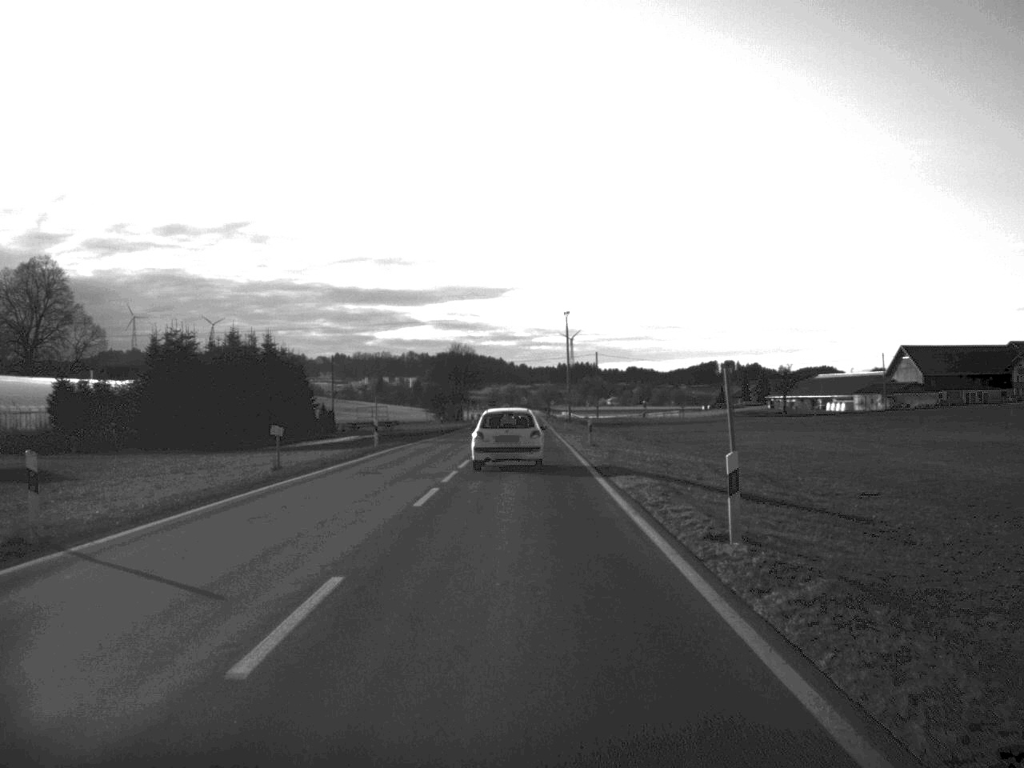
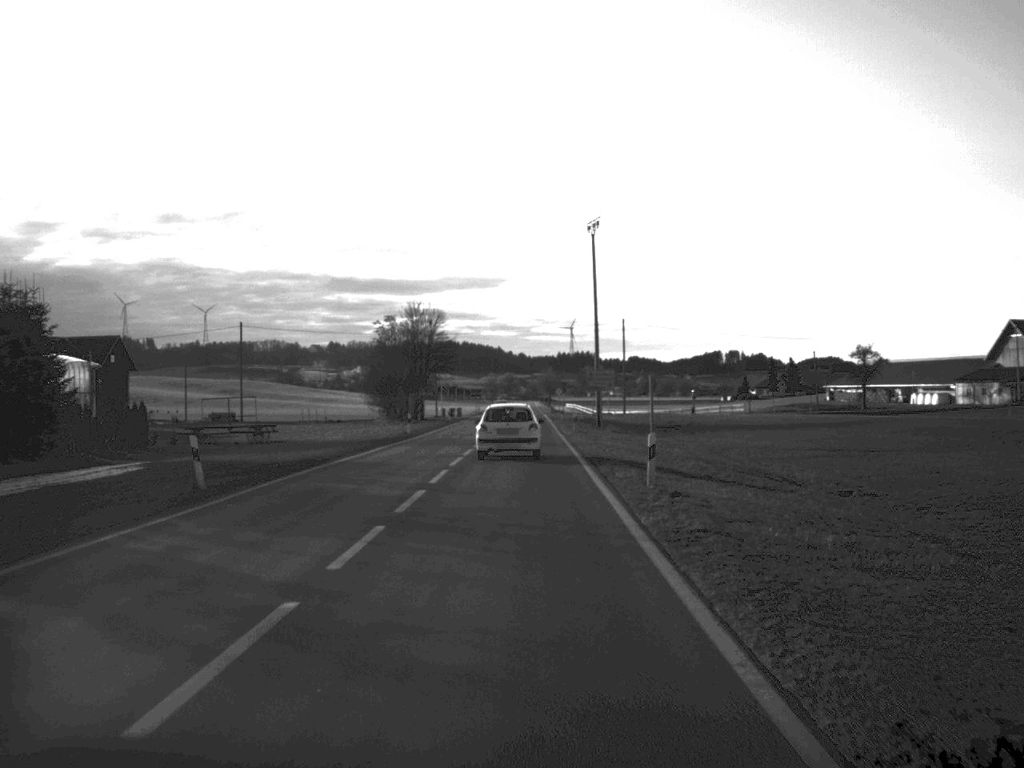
(+0.3, +60.7) m; 0°
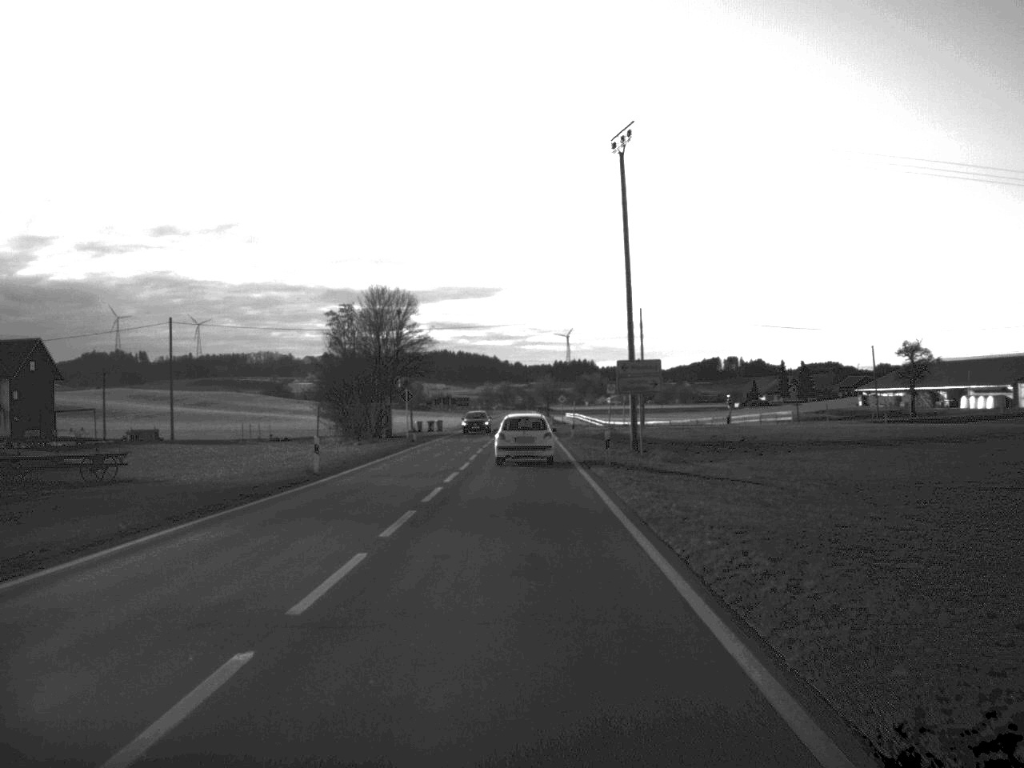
(0.0, +25.6) m; 0°
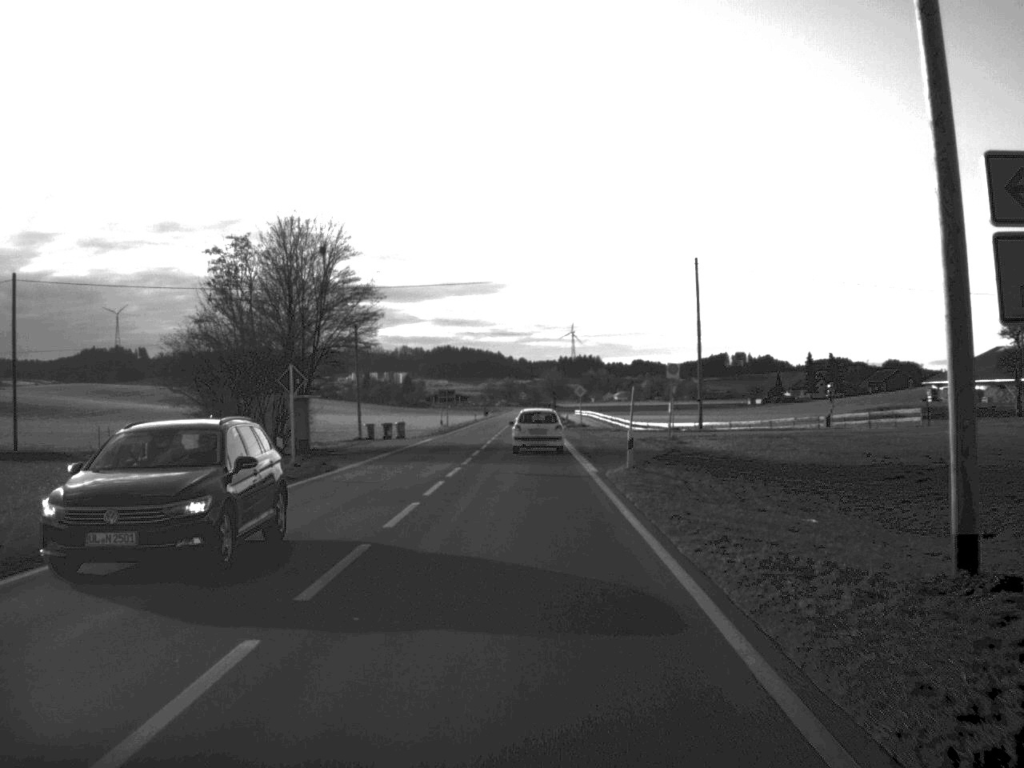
(0.0, +35.3) m; 0°
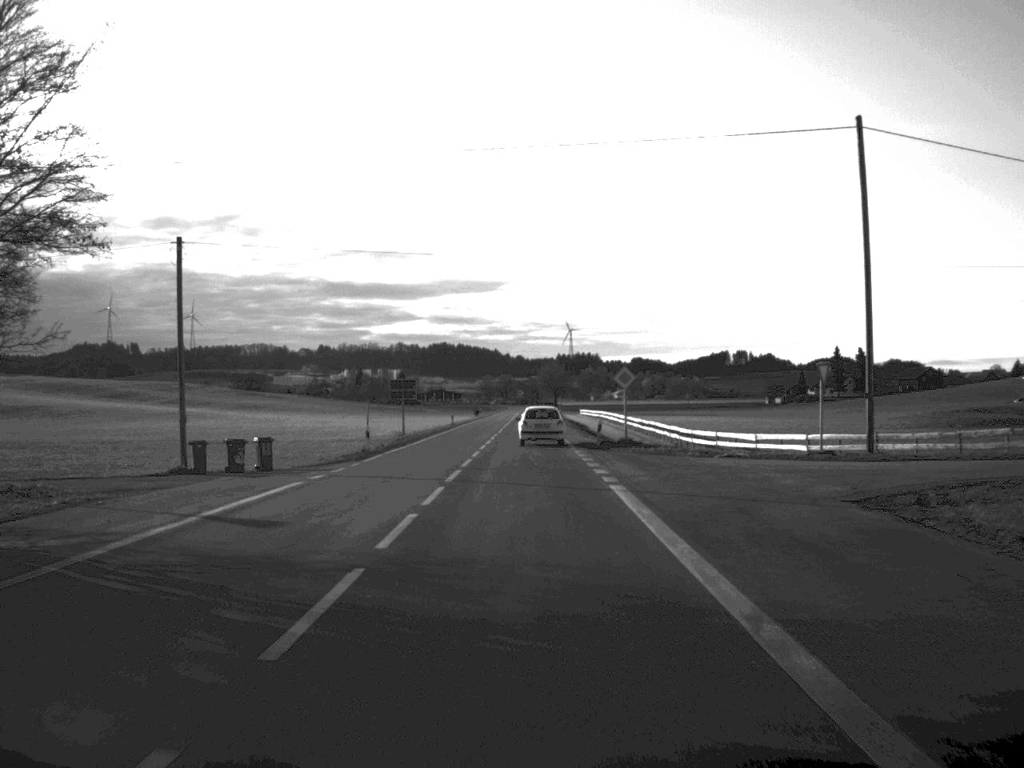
(-0.1, +38.1) m; 0°
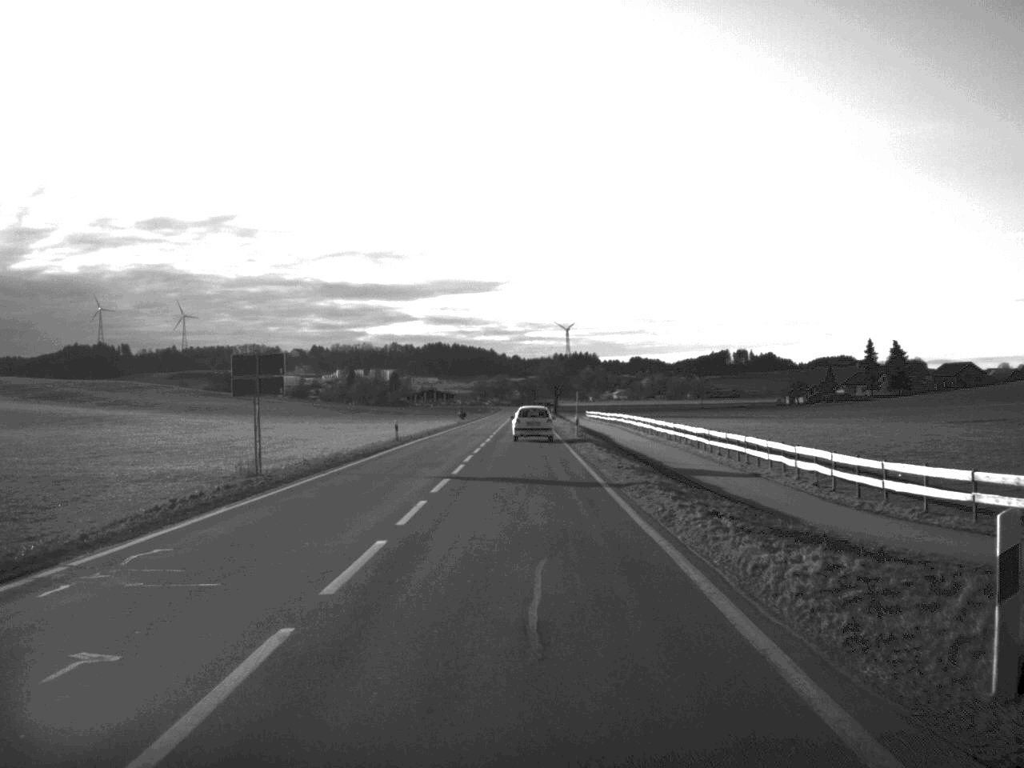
(0.0, +38.5) m; 0°
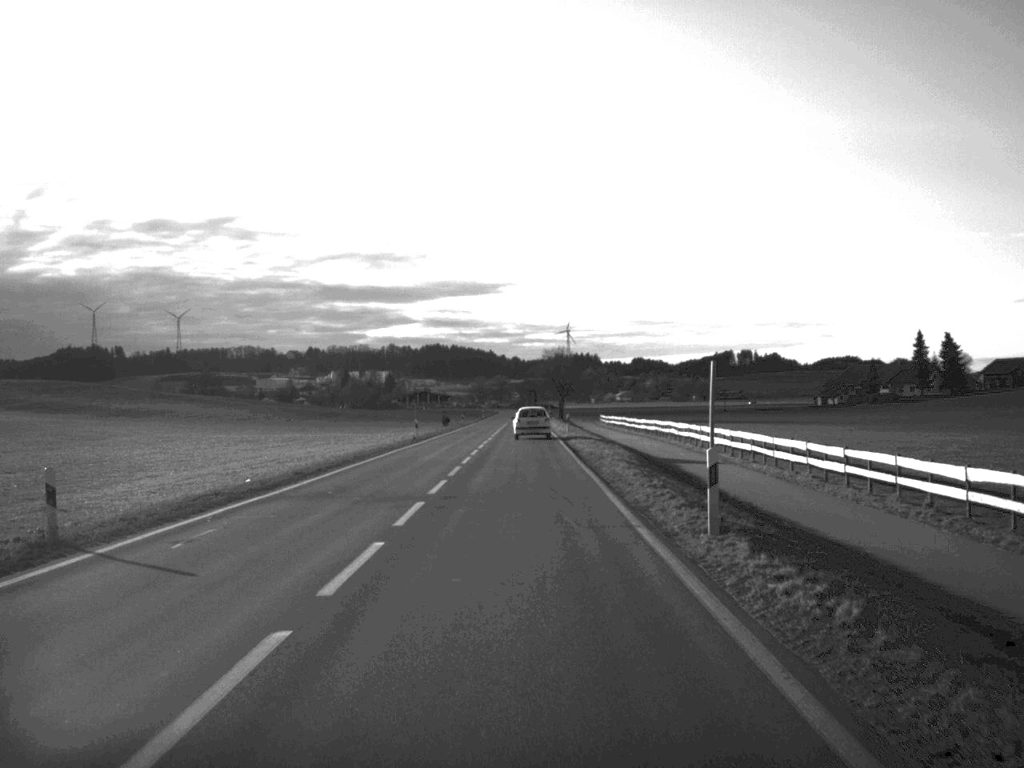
(0.0, +41.5) m; 0°
